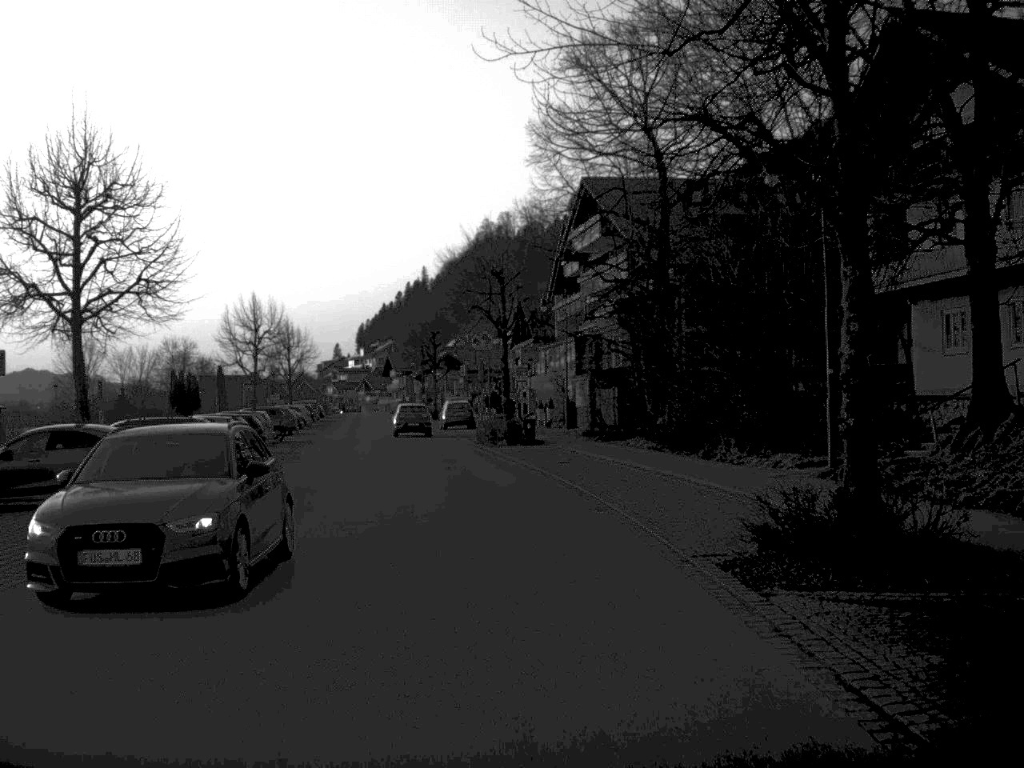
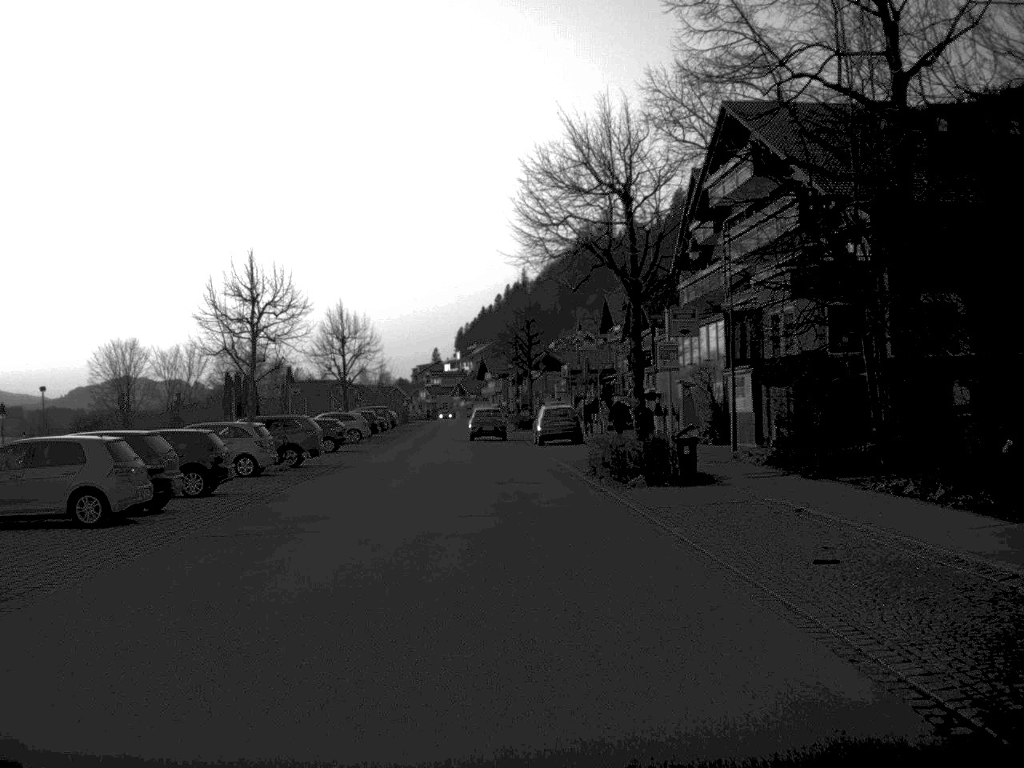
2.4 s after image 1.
(-0.9, +19.3) m; -5°
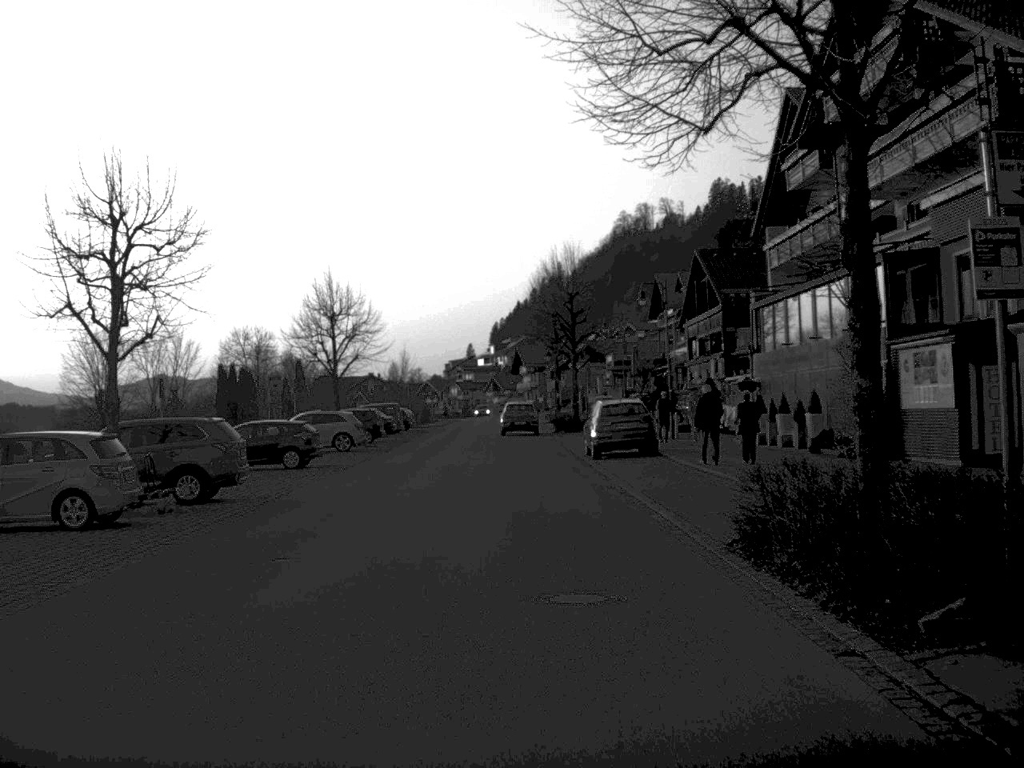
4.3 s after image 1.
(-0.3, +16.2) m; -1°
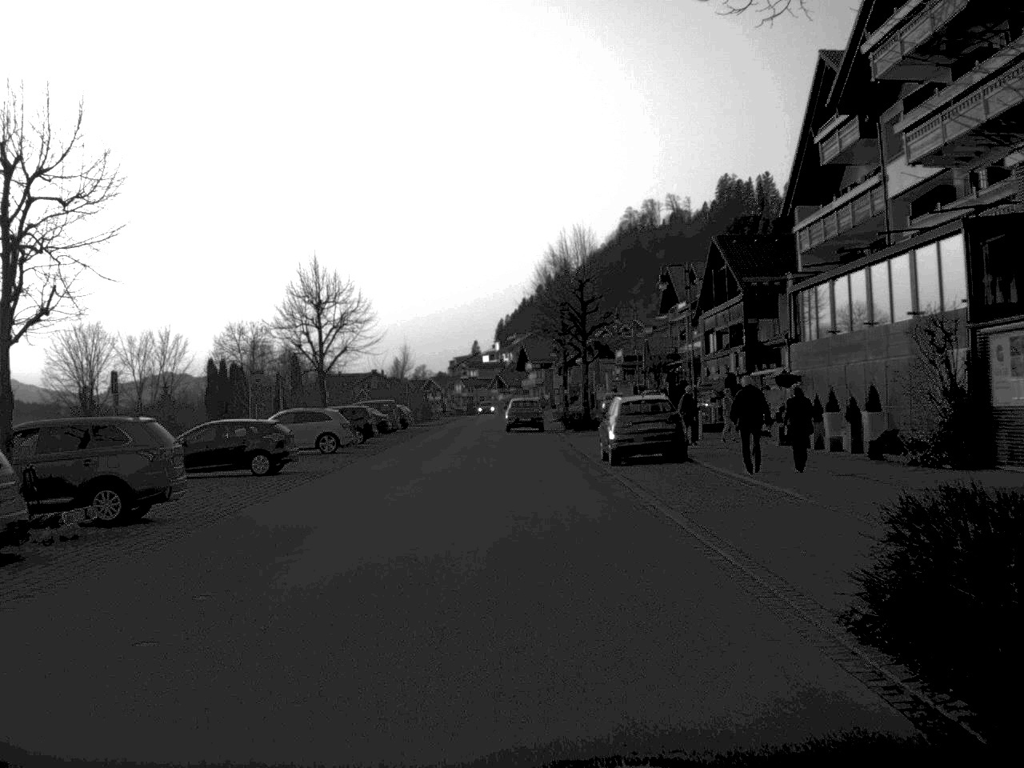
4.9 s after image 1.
(0.0, +5.2) m; 0°
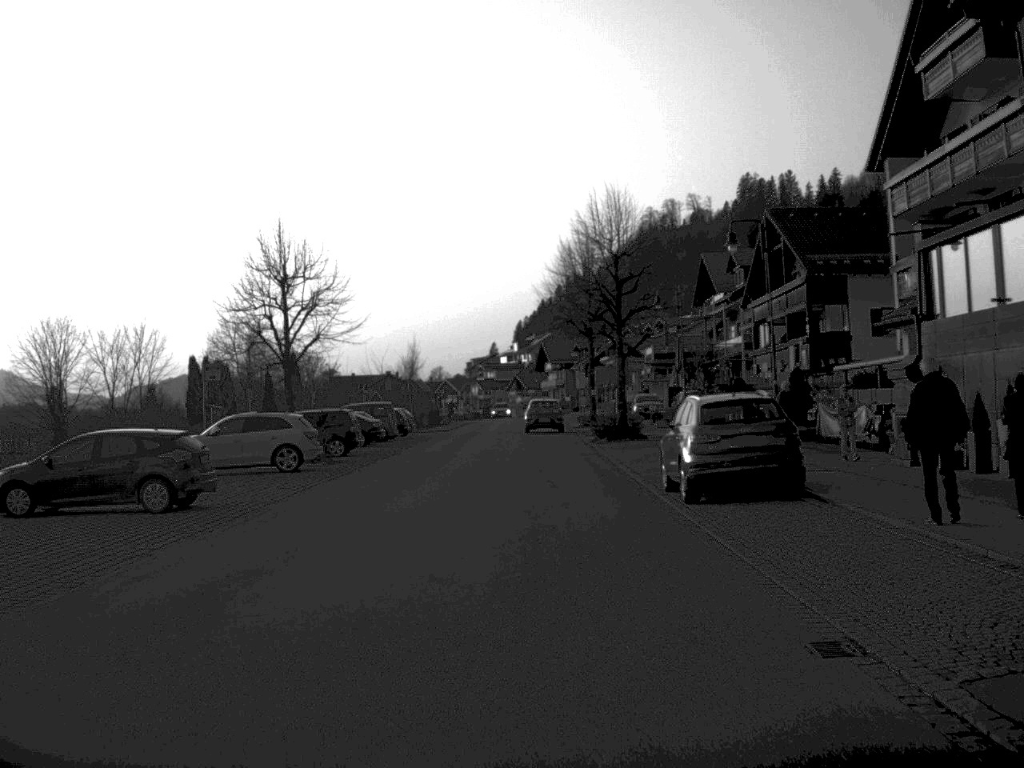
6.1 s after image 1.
(-0.1, +10.8) m; -1°
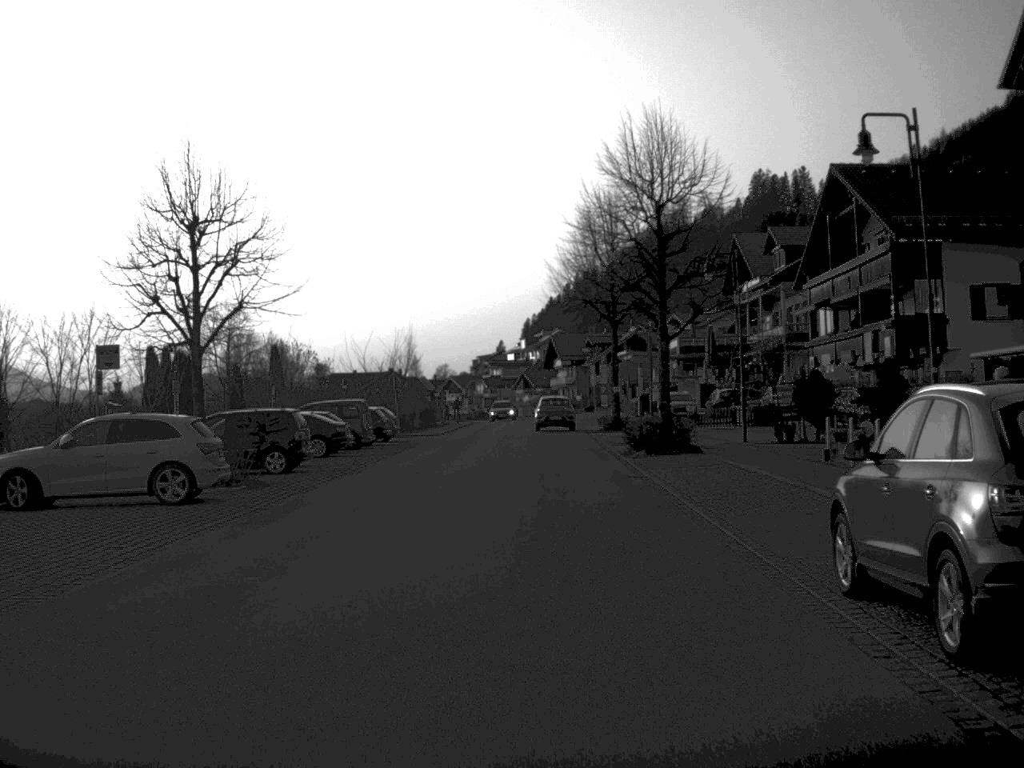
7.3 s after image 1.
(0.0, +11.8) m; 0°
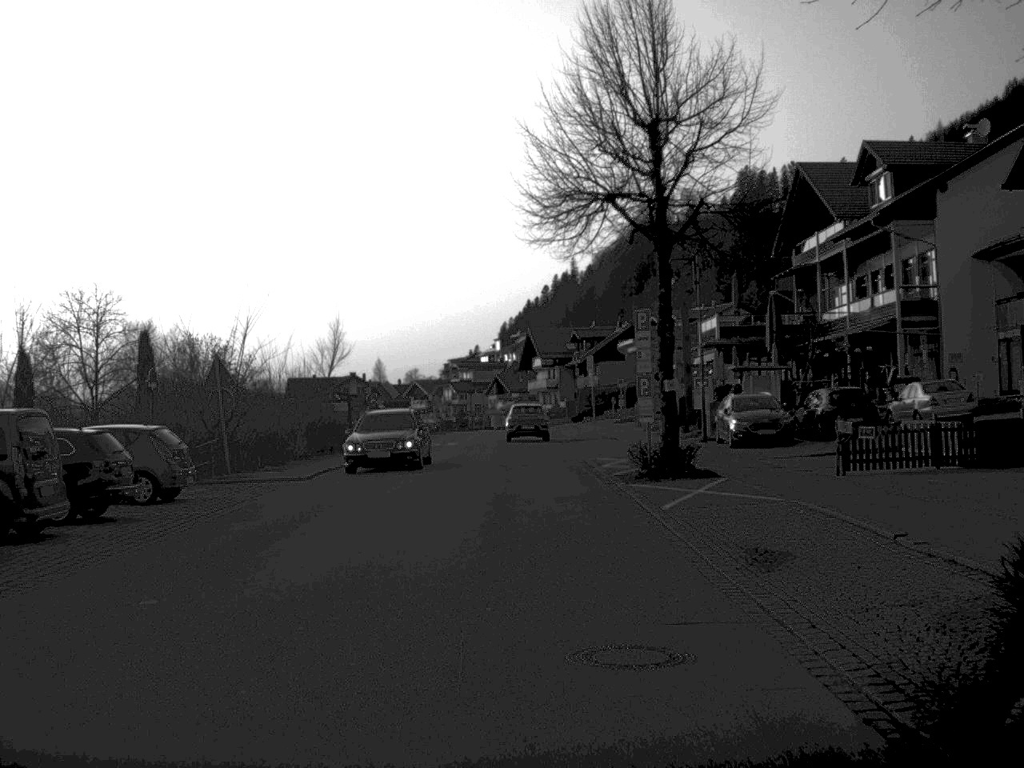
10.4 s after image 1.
(+0.6, +29.2) m; +1°
